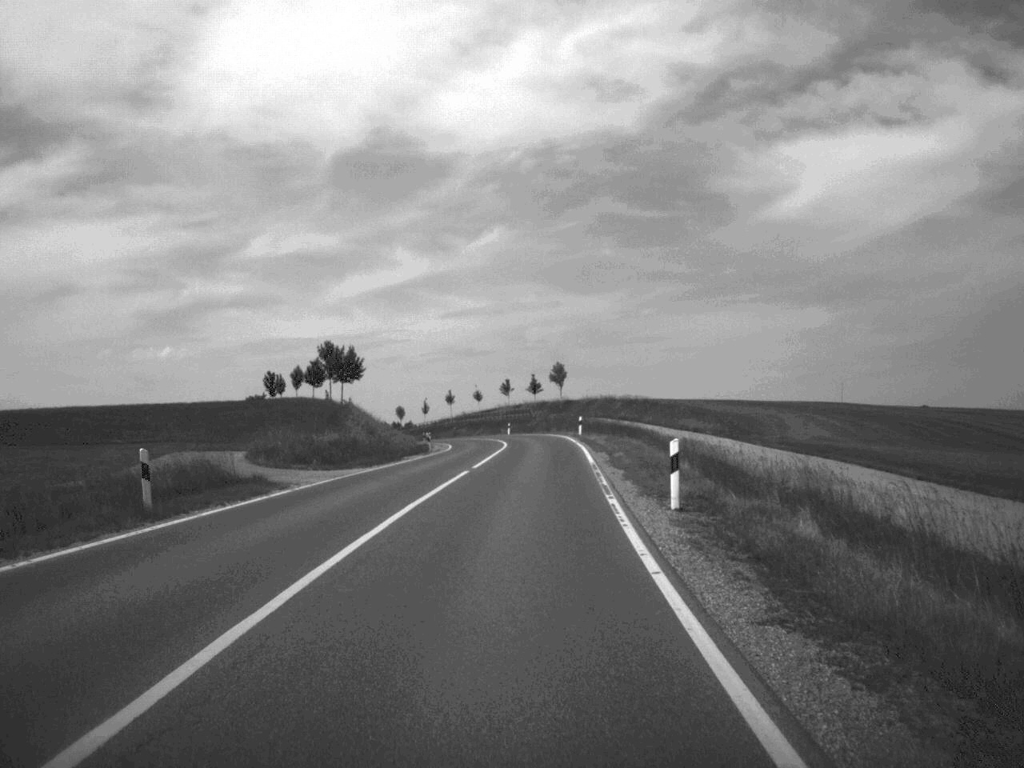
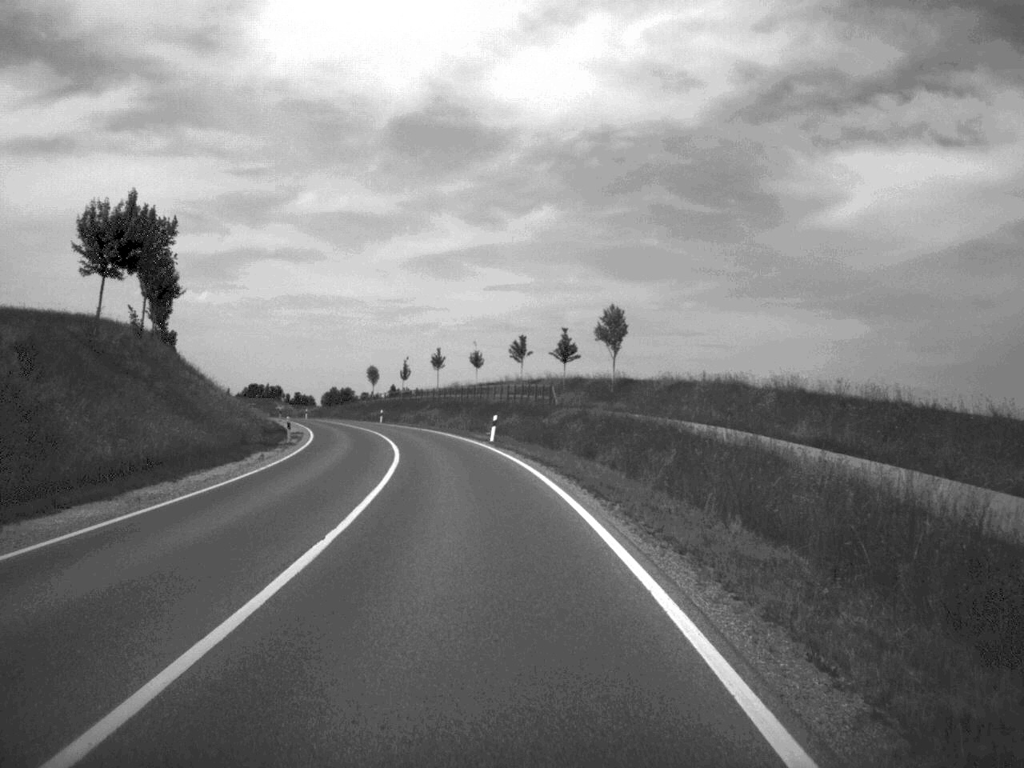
(+0.6, +67.6) m; -2°
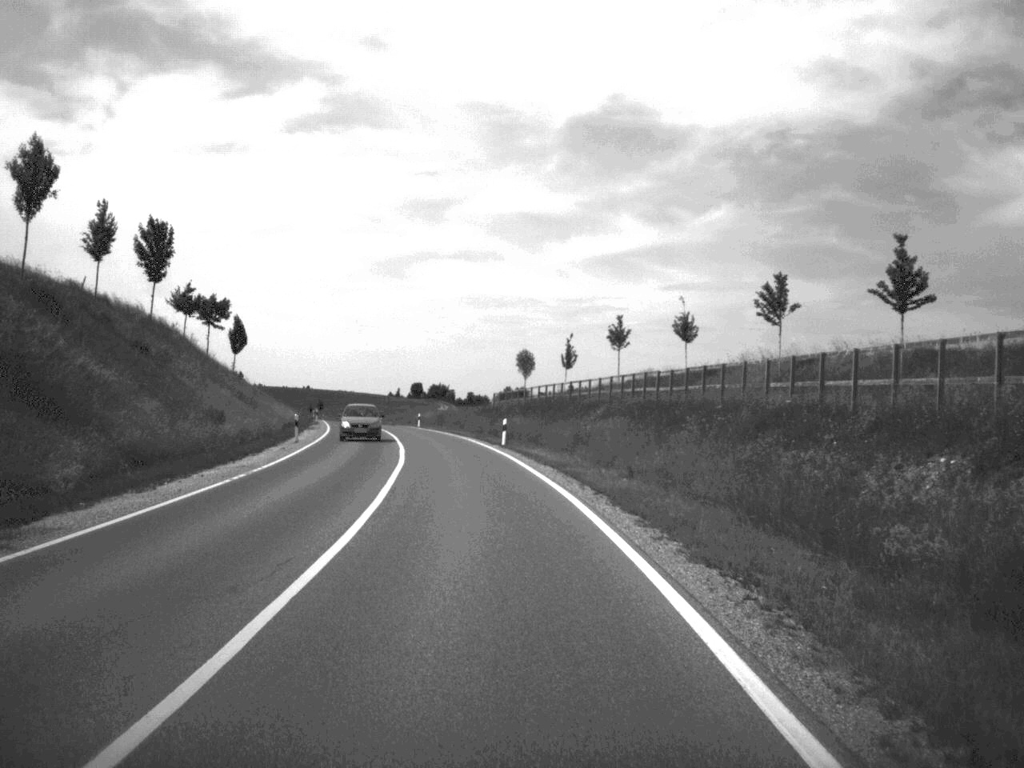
(-3.5, +50.0) m; -8°
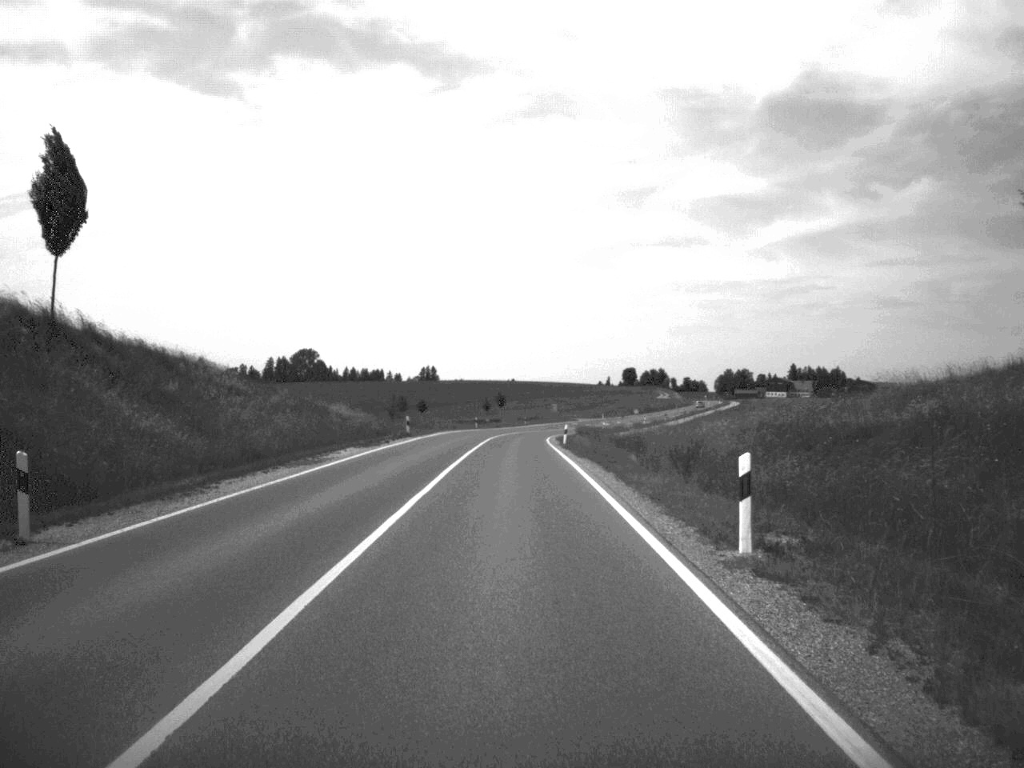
(-8.0, +83.4) m; -9°
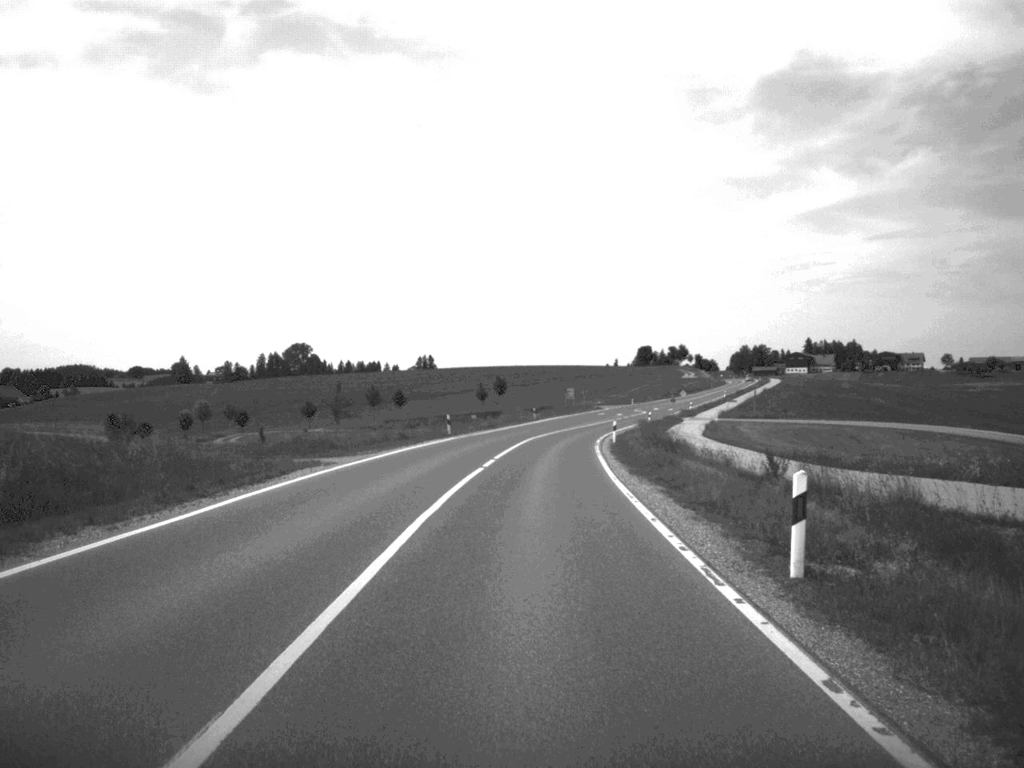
(-0.4, +50.8) m; 0°
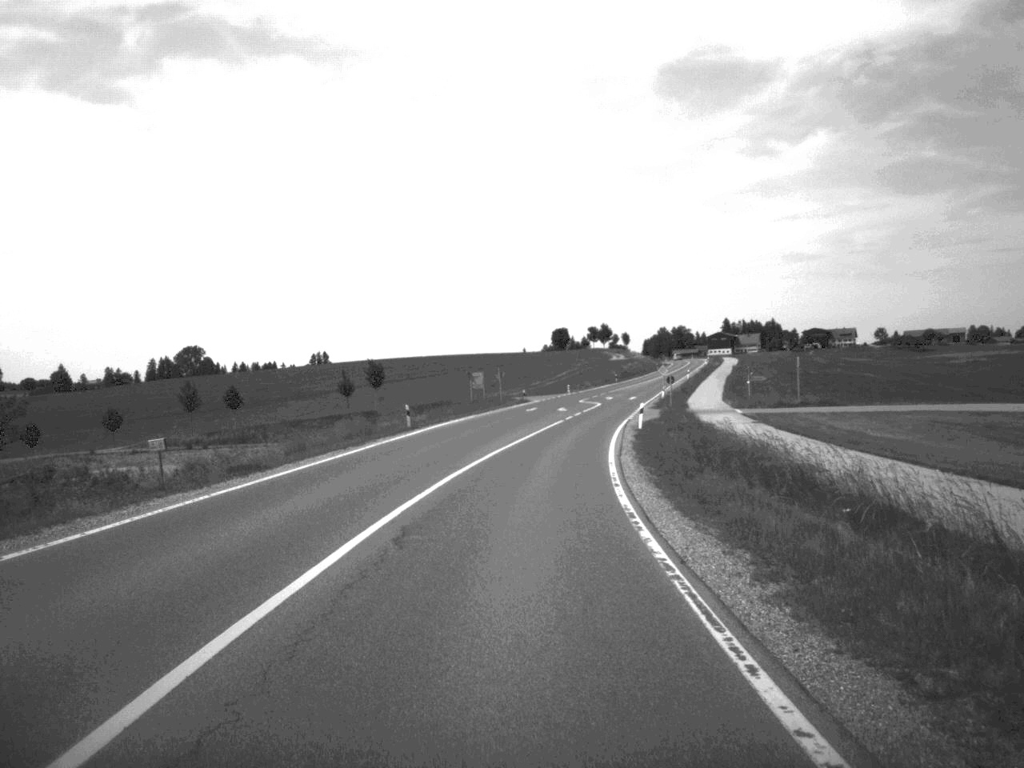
(+1.8, +55.1) m; +4°
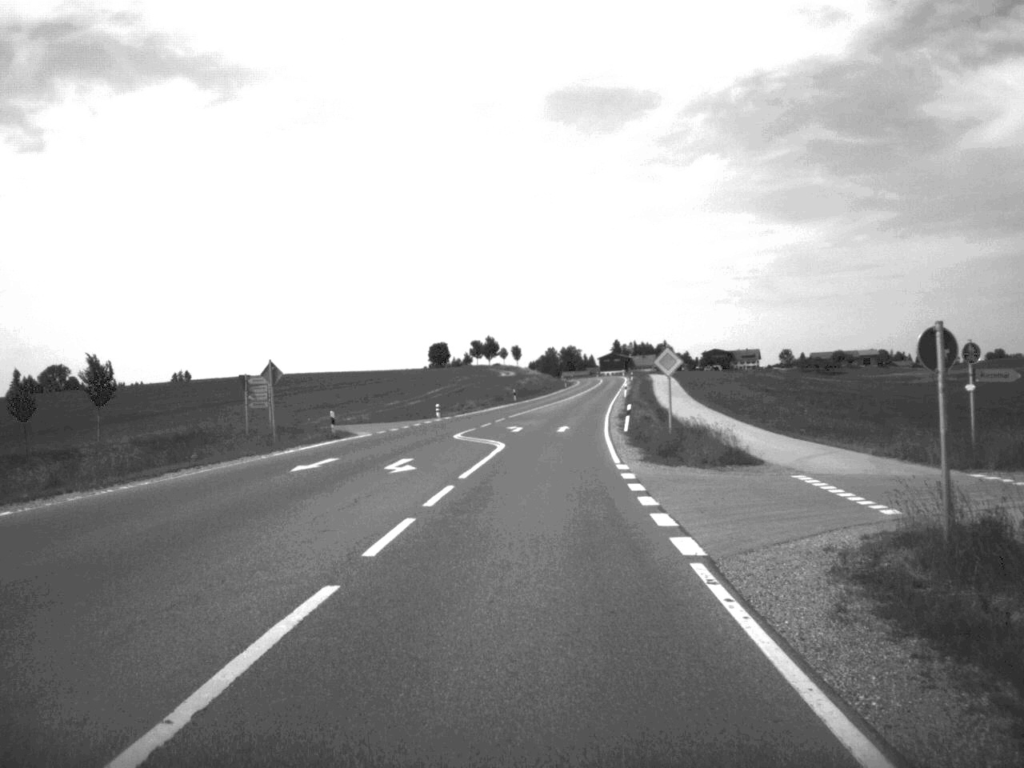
(+2.4, +52.7) m; +5°
